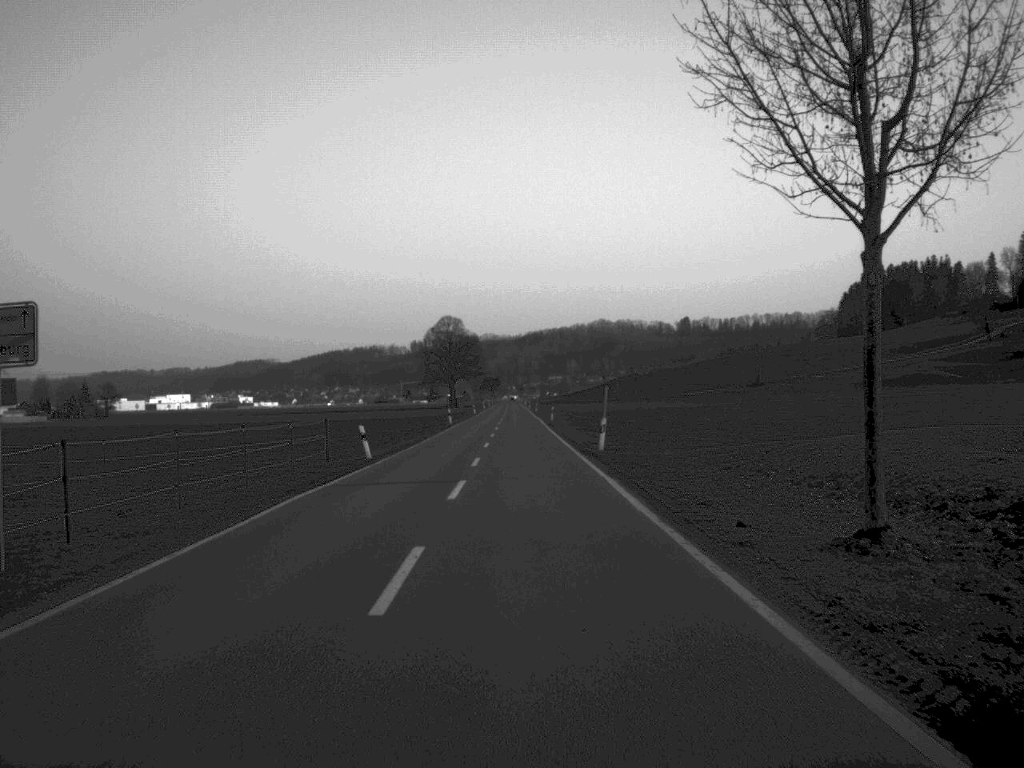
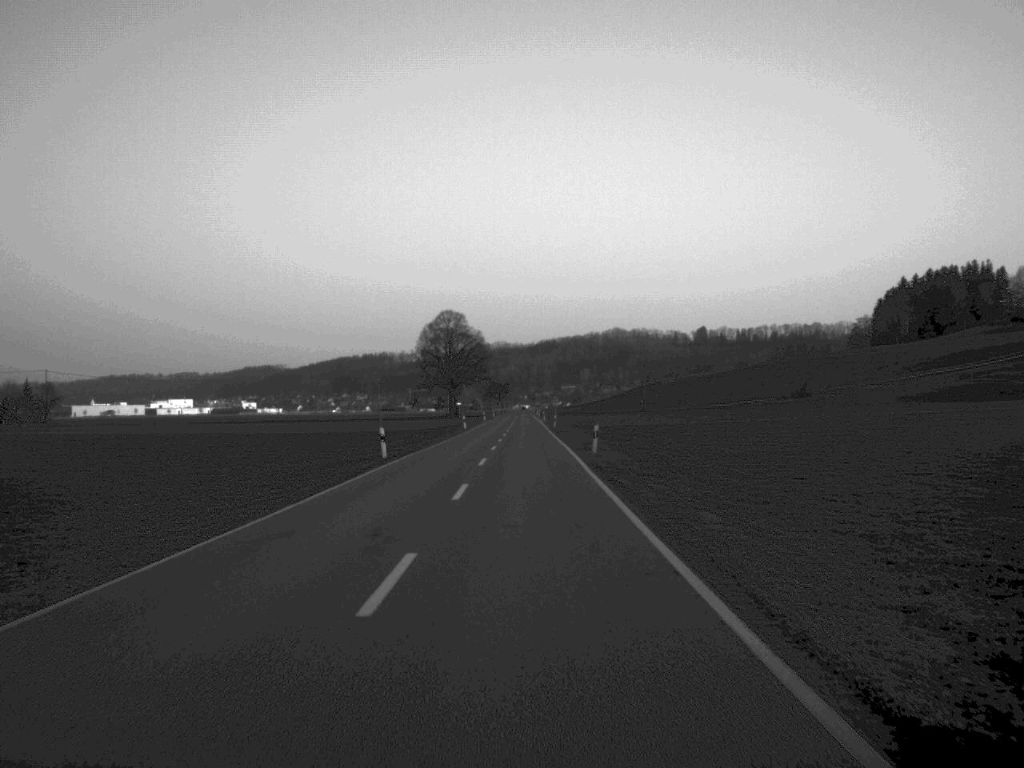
(-0.2, +44.4) m; -1°
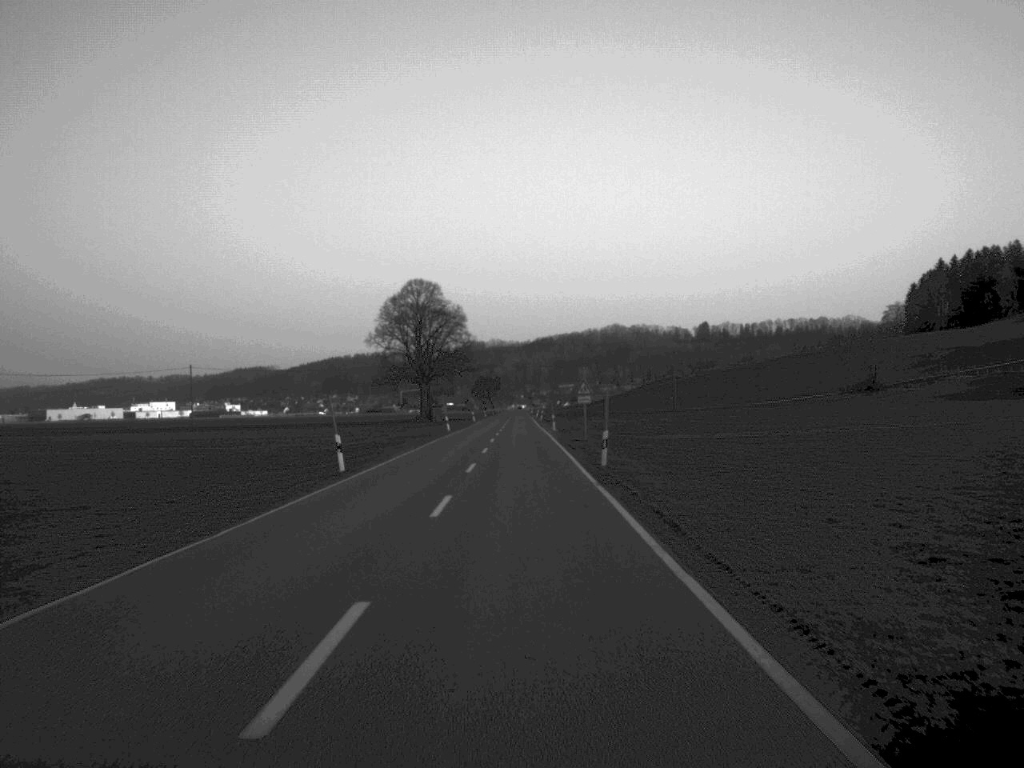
(+0.1, +64.3) m; 0°
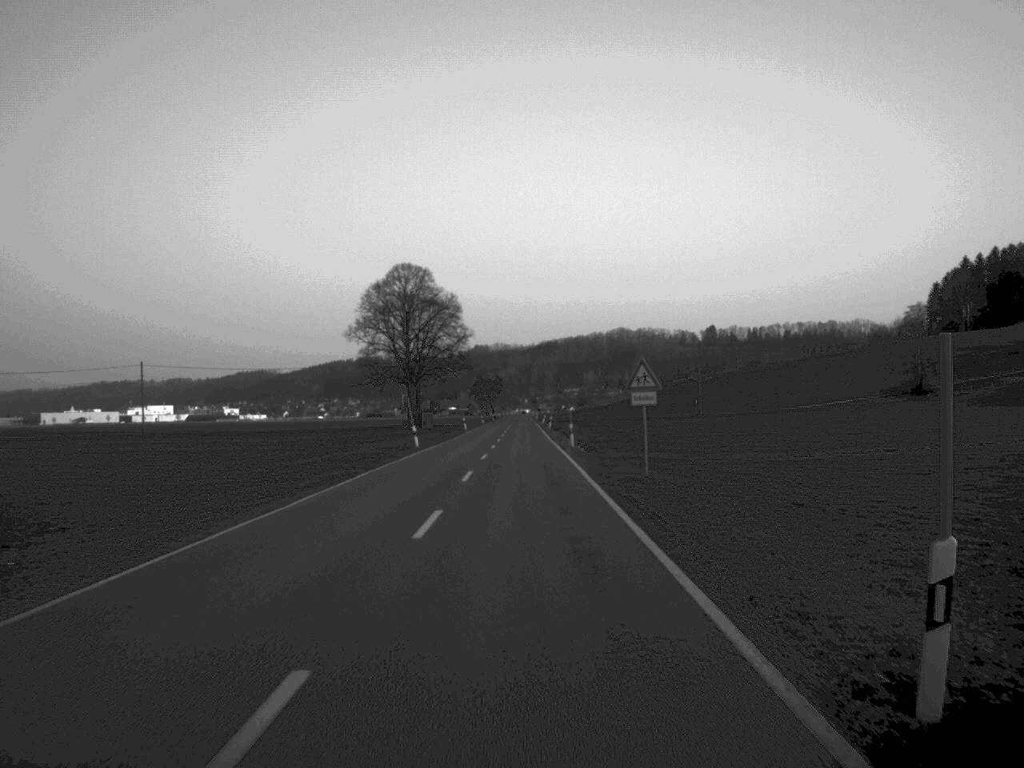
(0.0, +26.9) m; 0°
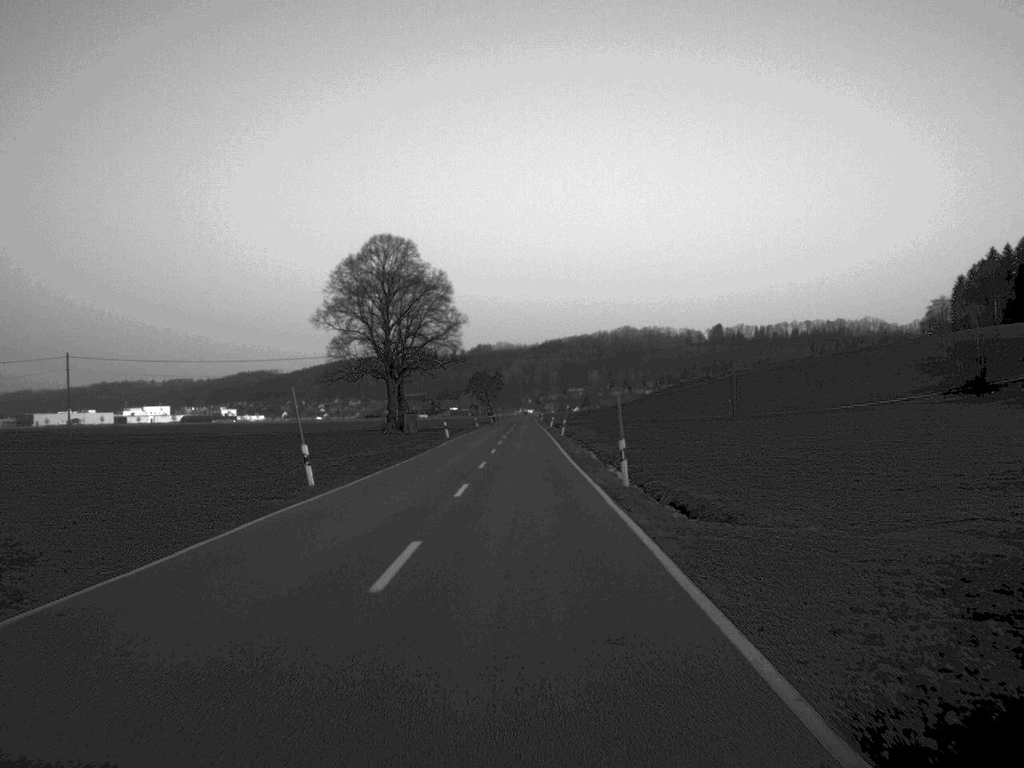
(0.0, +28.7) m; 0°
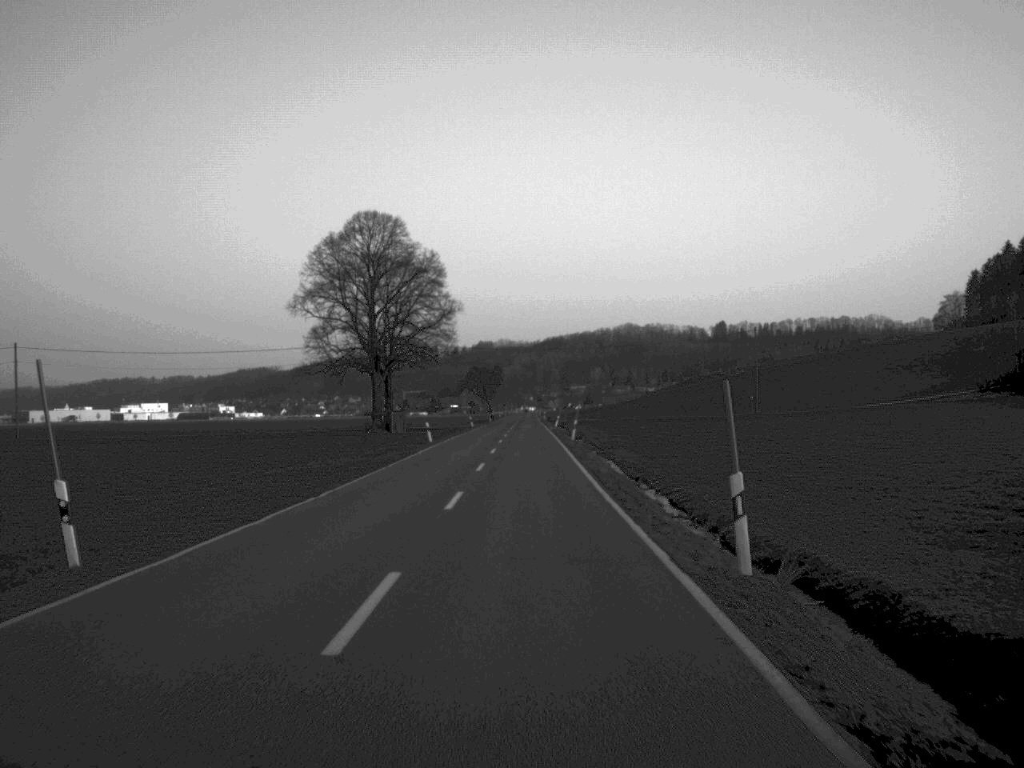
(0.0, +15.1) m; 0°
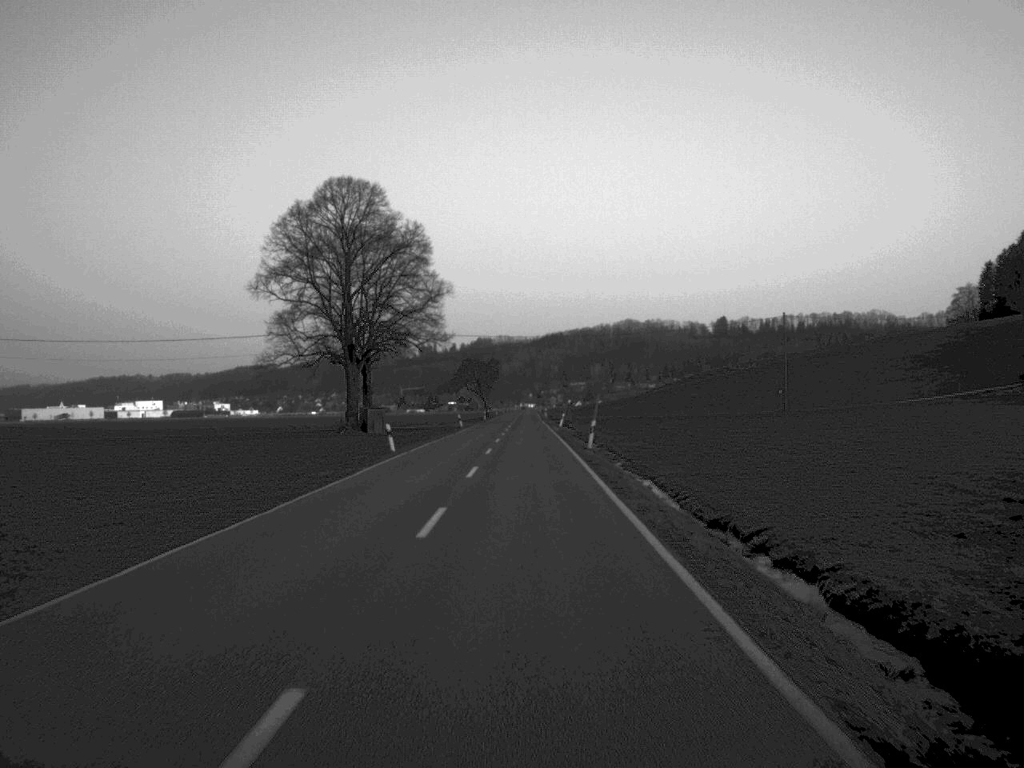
(0.0, +17.4) m; 0°
